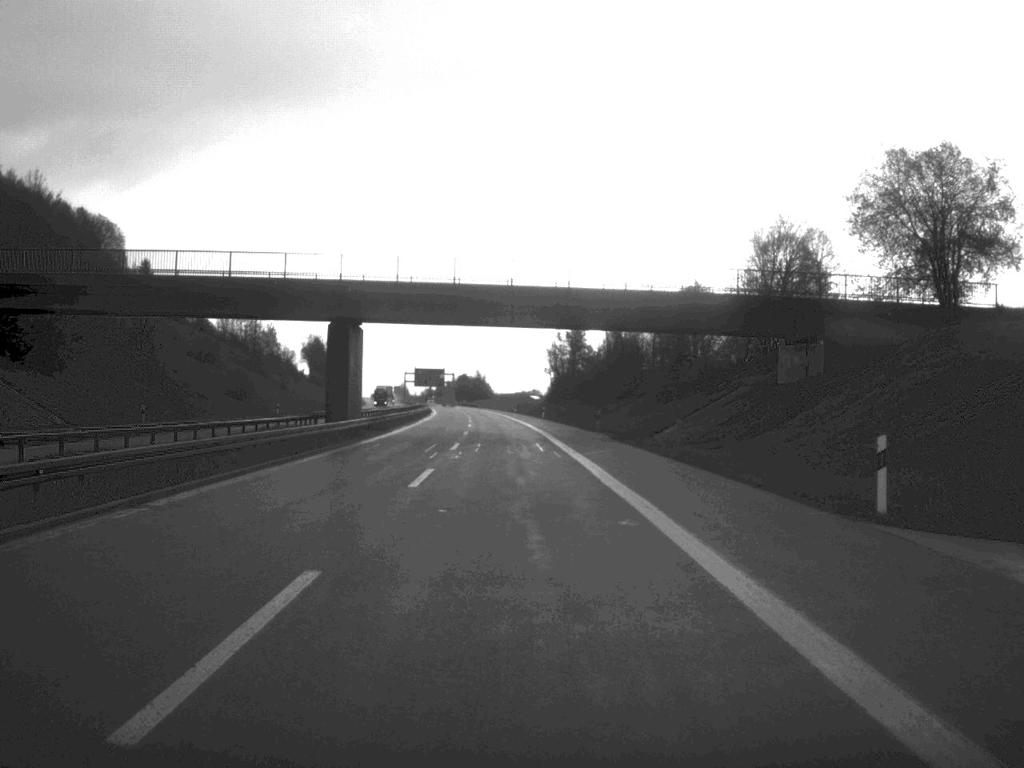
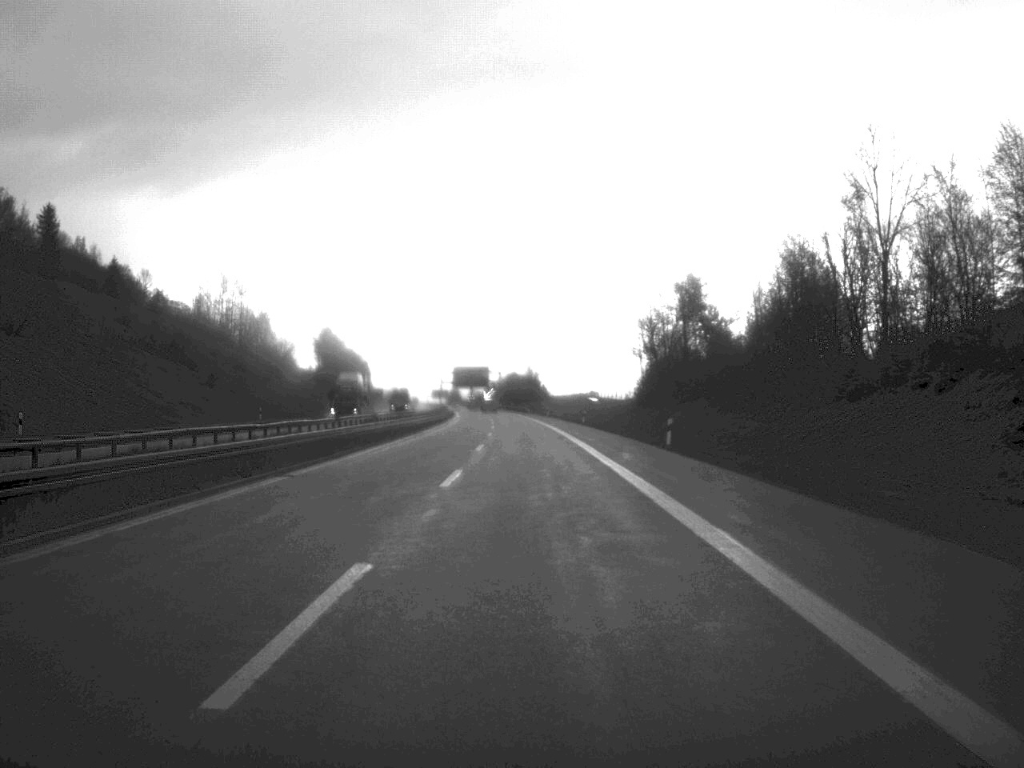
(-1.5, +70.0) m; -3°
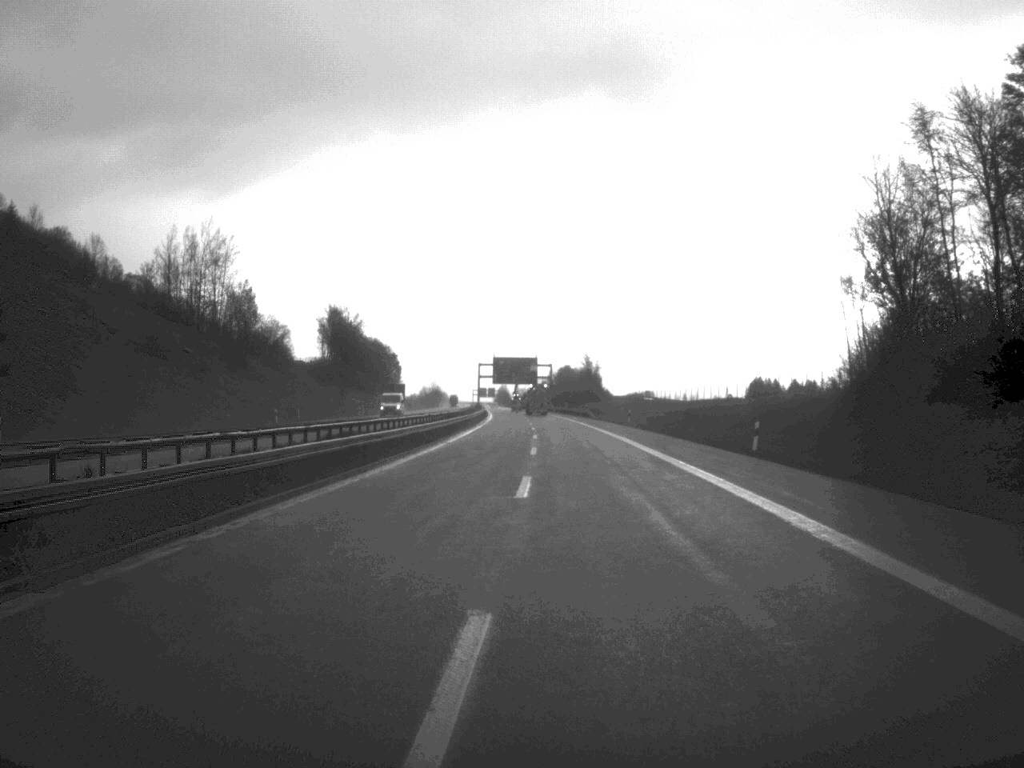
(-1.1, +56.1) m; -2°
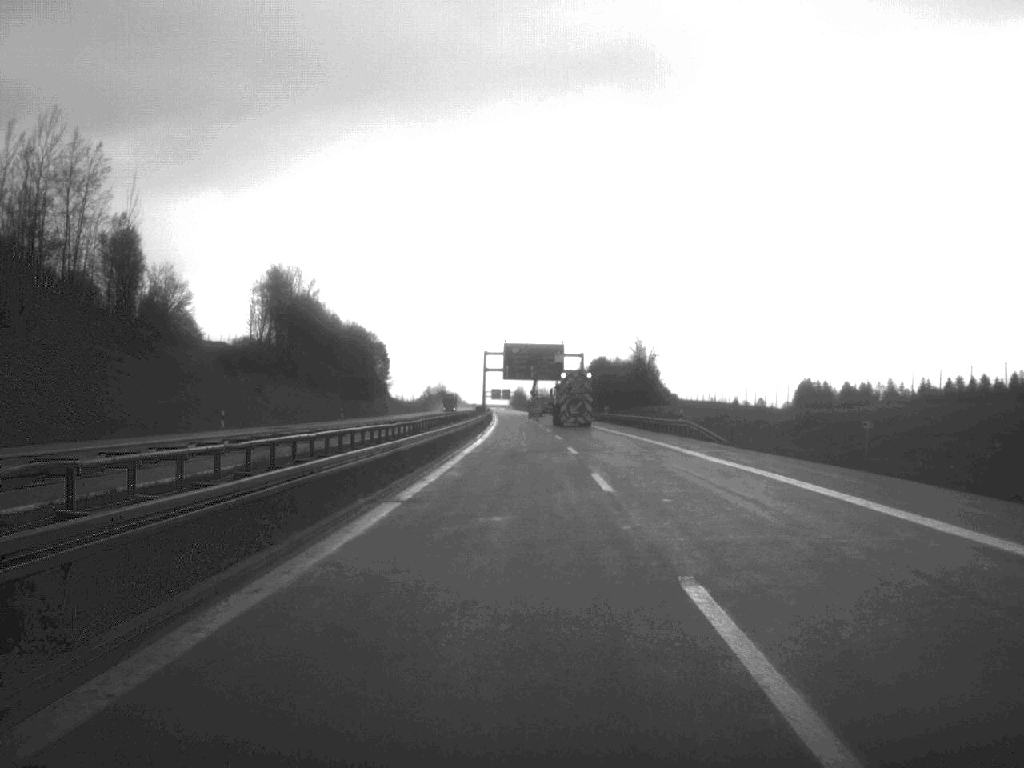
(-0.8, +69.4) m; -1°
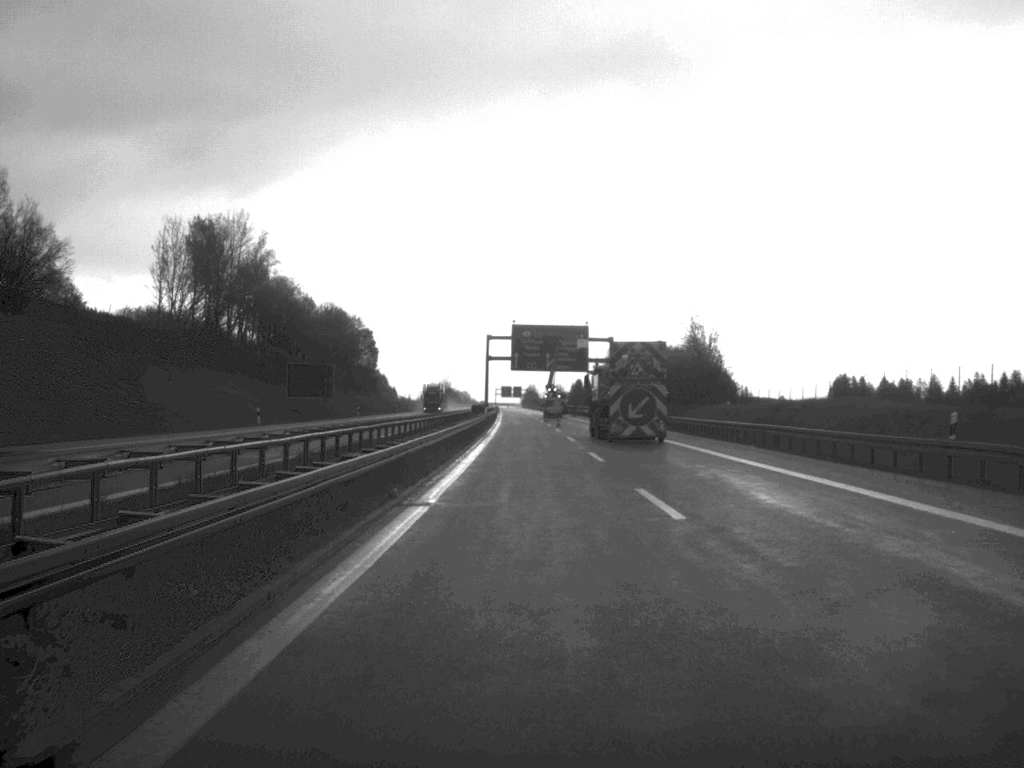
(-0.3, +41.6) m; -1°
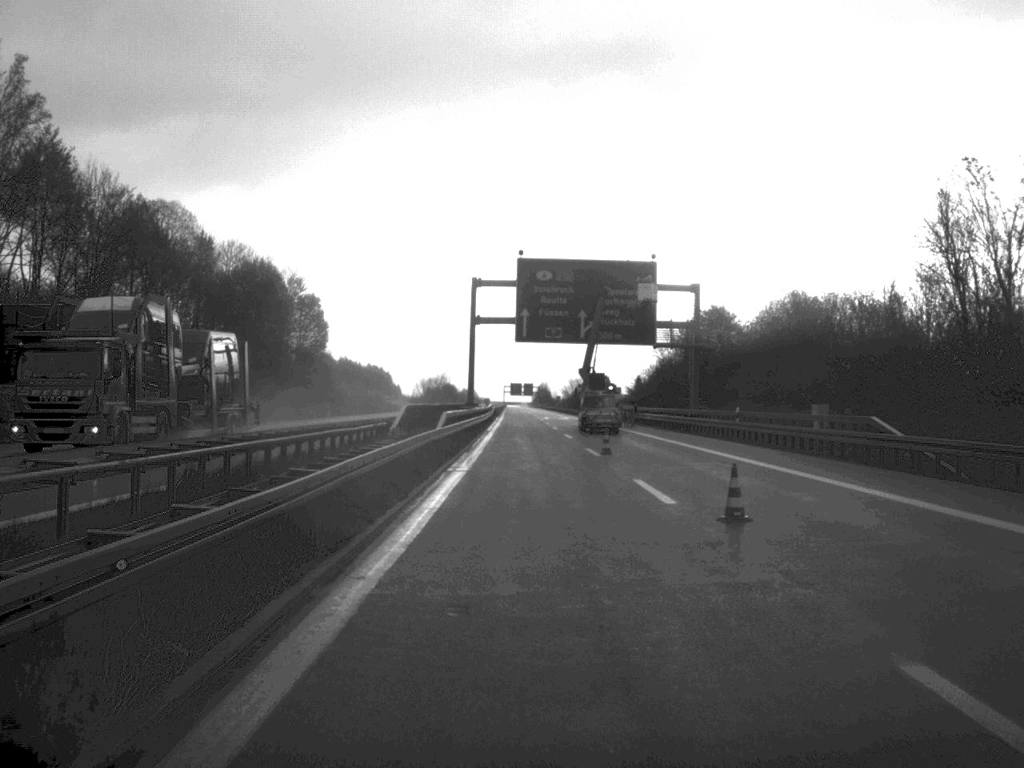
(-0.4, +68.6) m; -1°
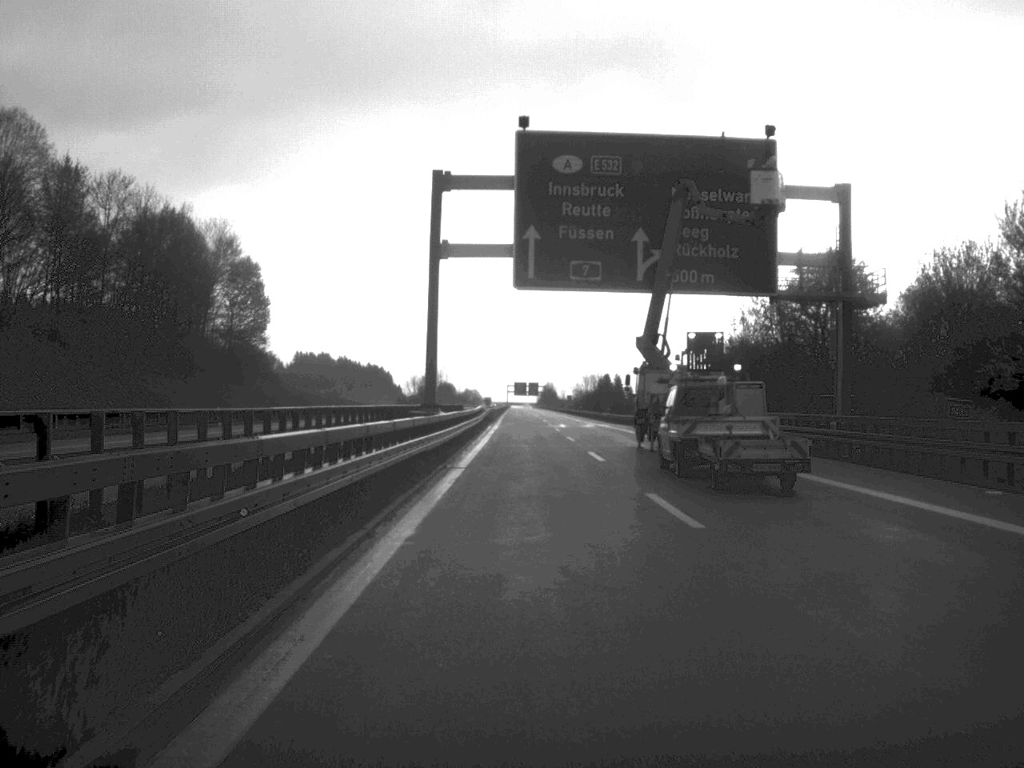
(-0.1, +39.3) m; 0°
